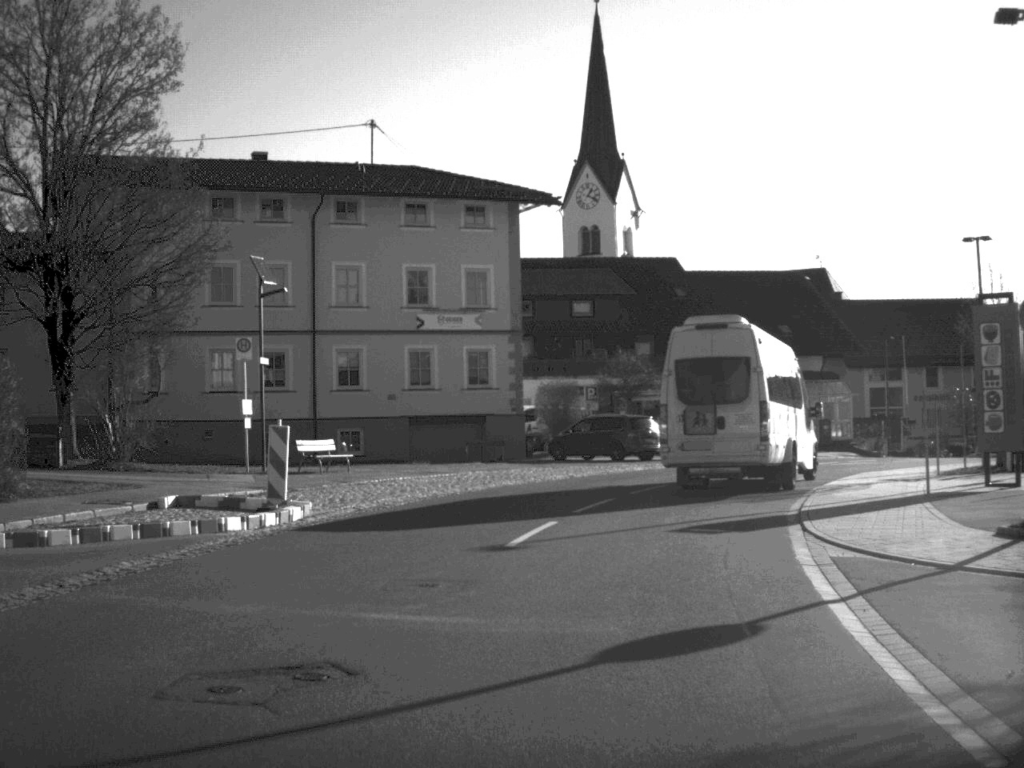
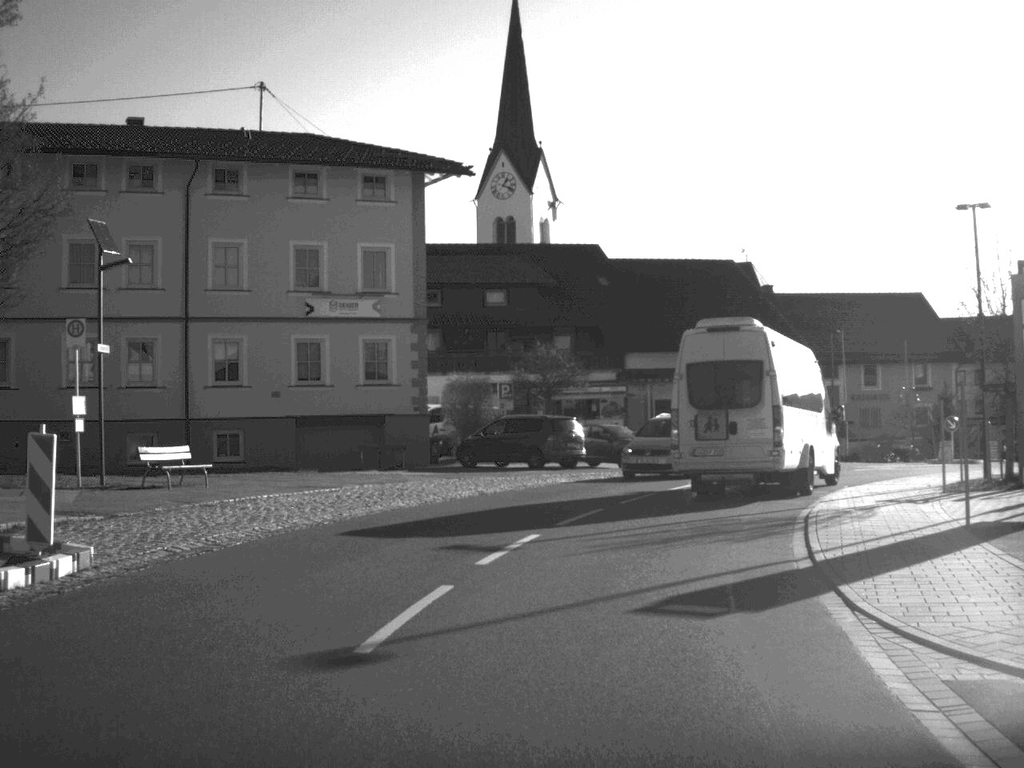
(+0.2, +6.0) m; +4°
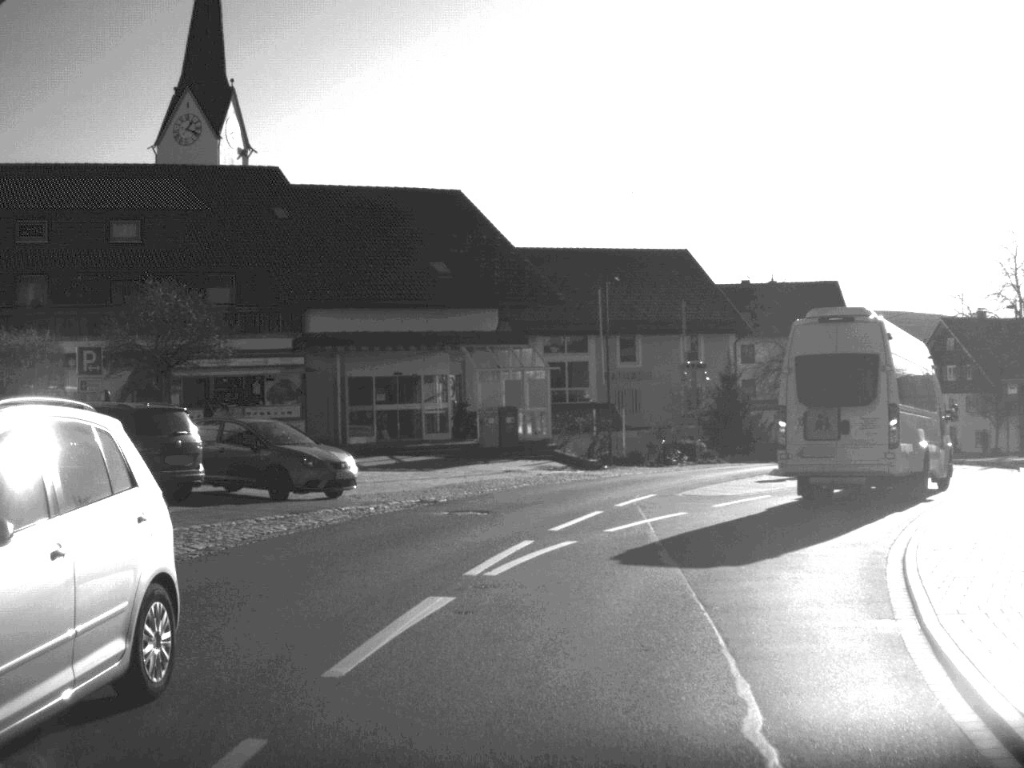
(+2.0, +18.2) m; +13°
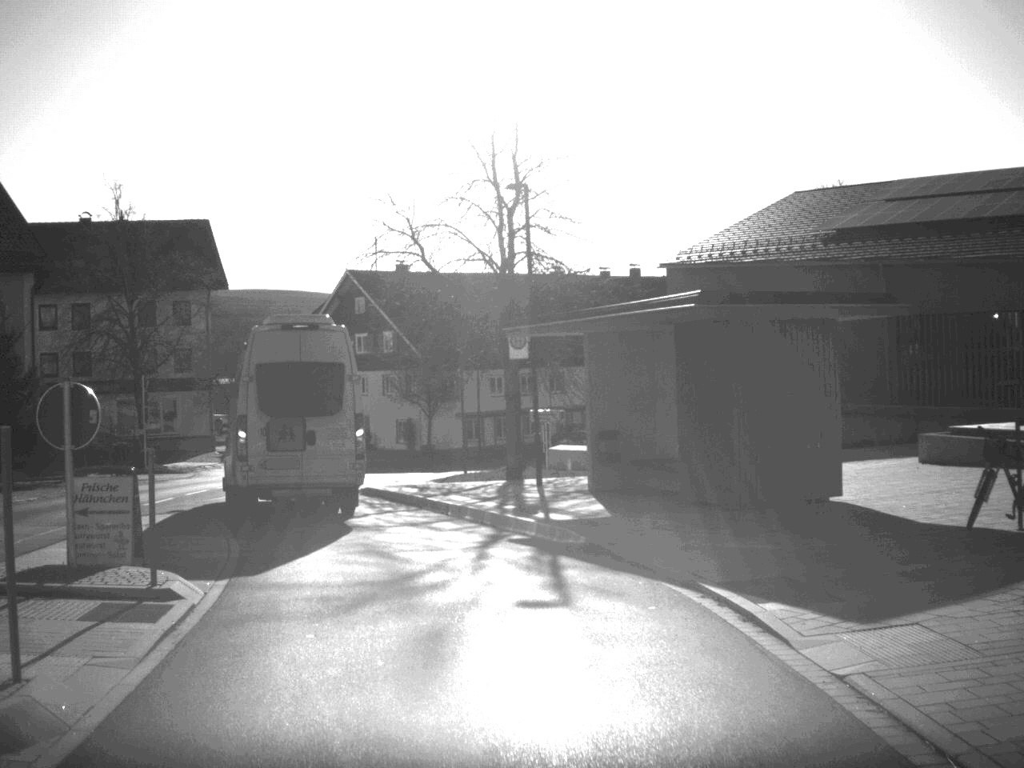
(+7.0, +25.3) m; +26°
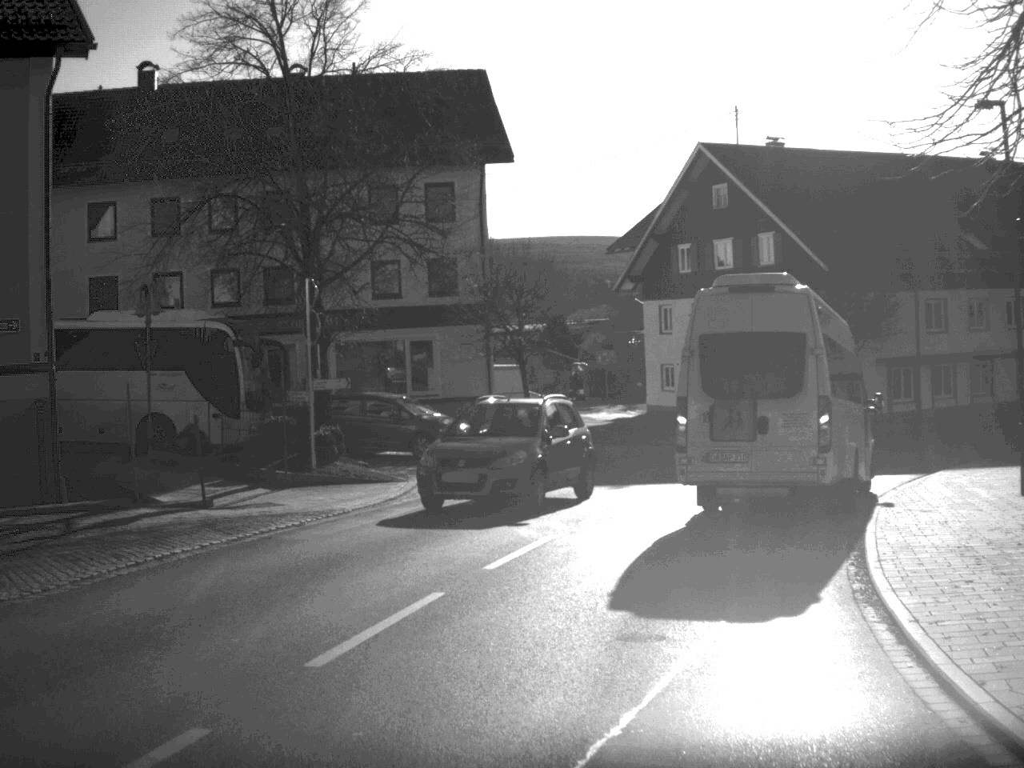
(-4.6, +25.5) m; -14°
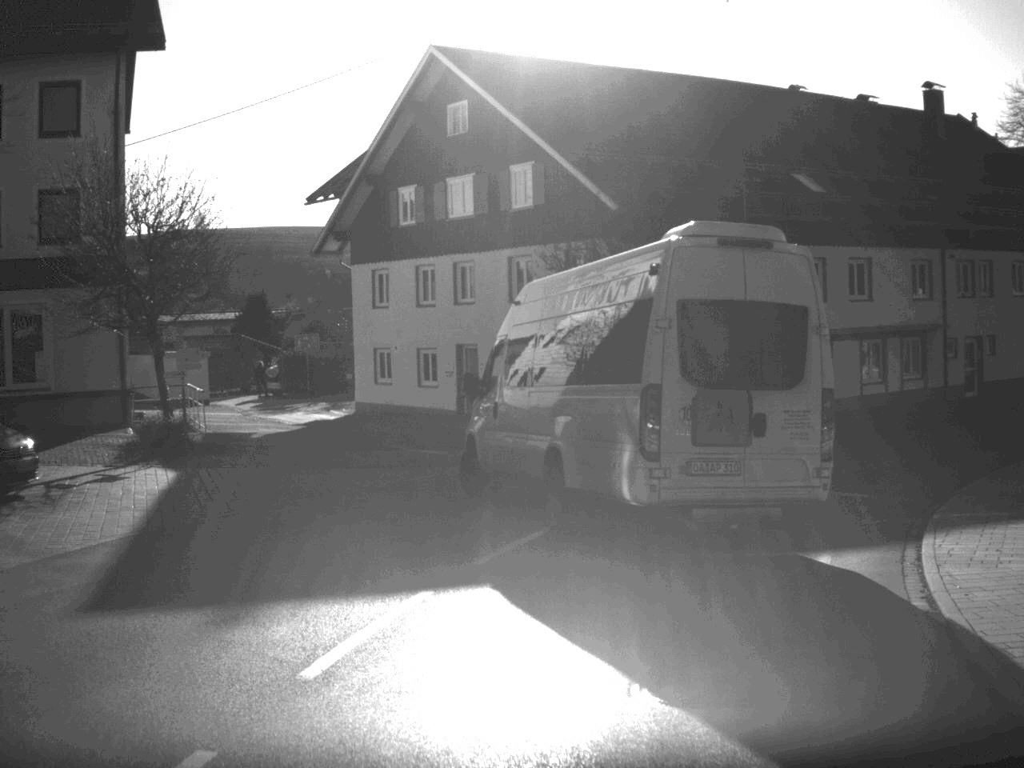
(+1.4, +13.4) m; +12°
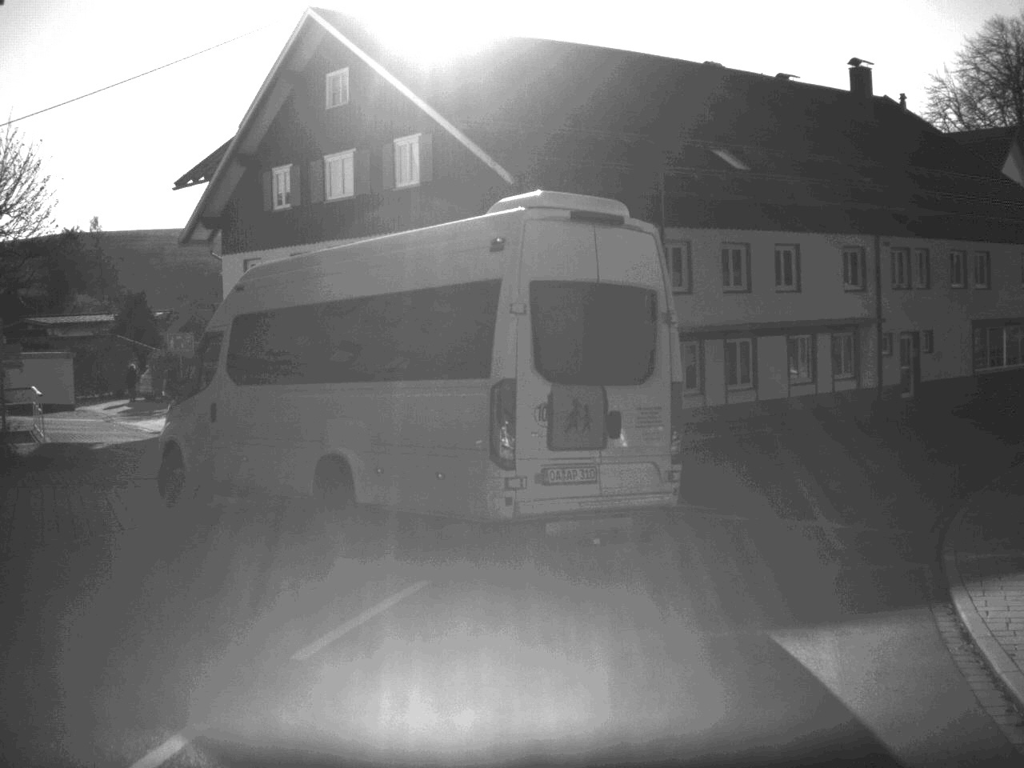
(+0.2, +4.0) m; +5°
